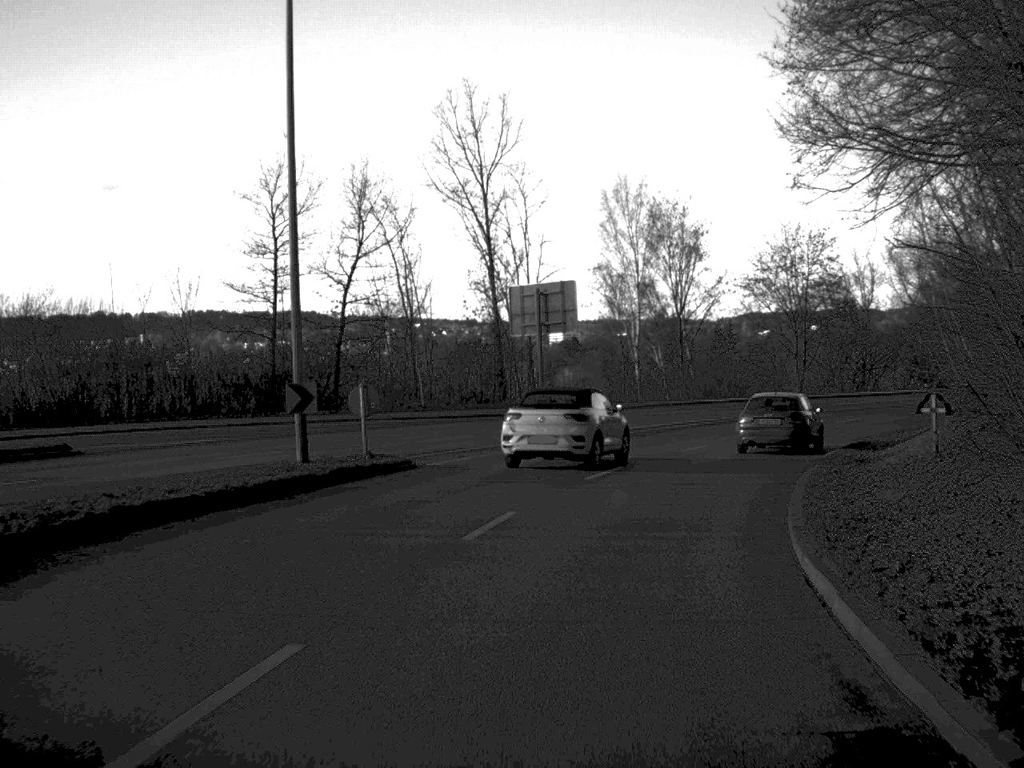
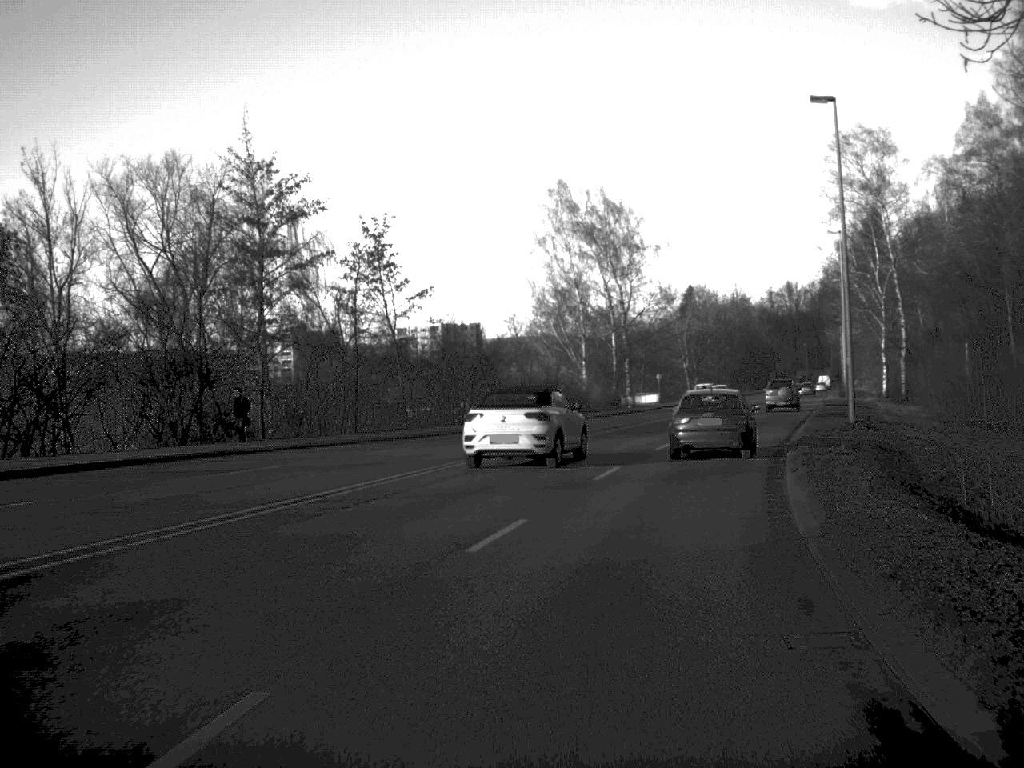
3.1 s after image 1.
(+14.8, +48.5) m; +34°
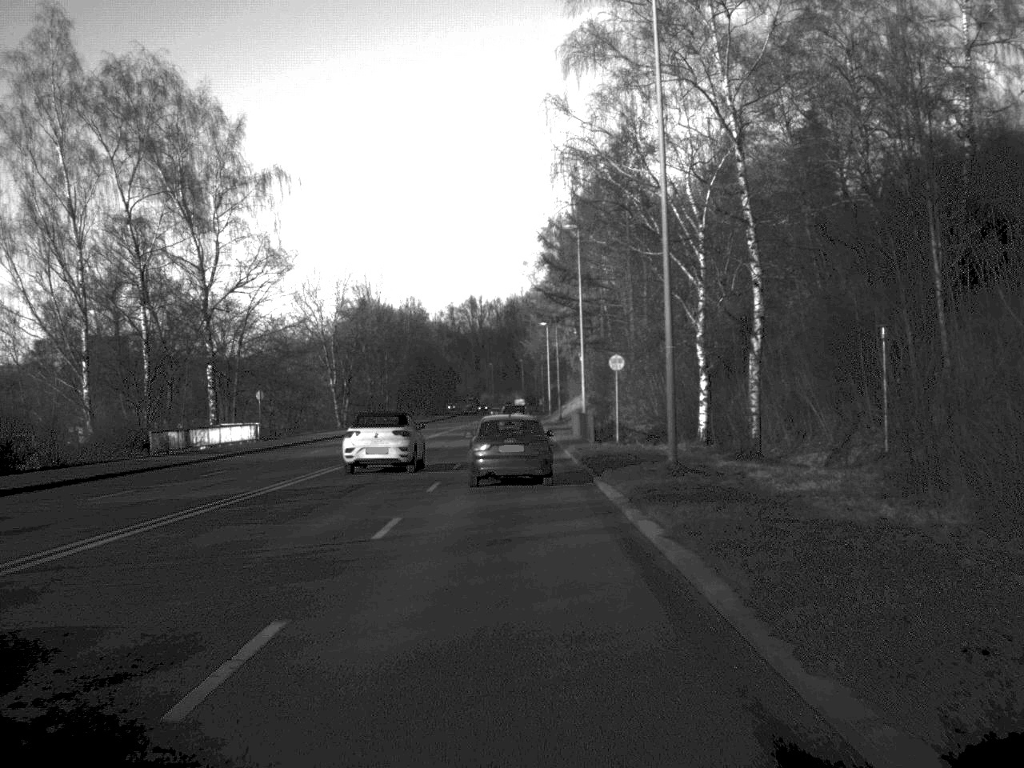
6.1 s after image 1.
(+9.0, +49.2) m; +14°
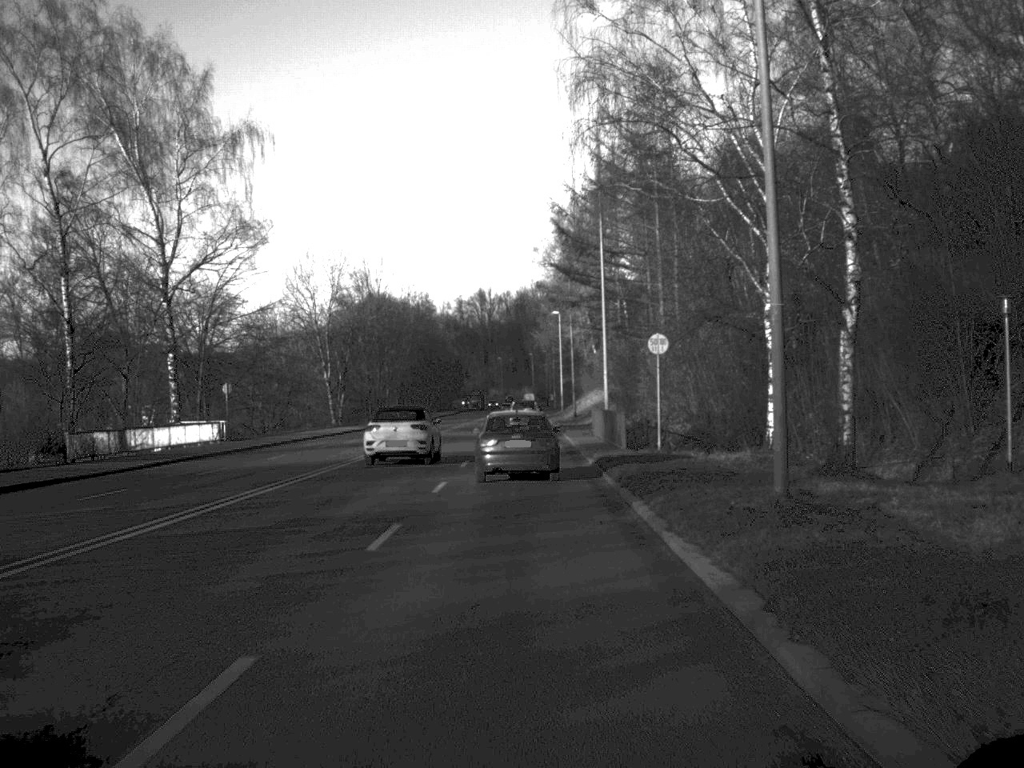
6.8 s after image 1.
(0.0, +10.3) m; 0°
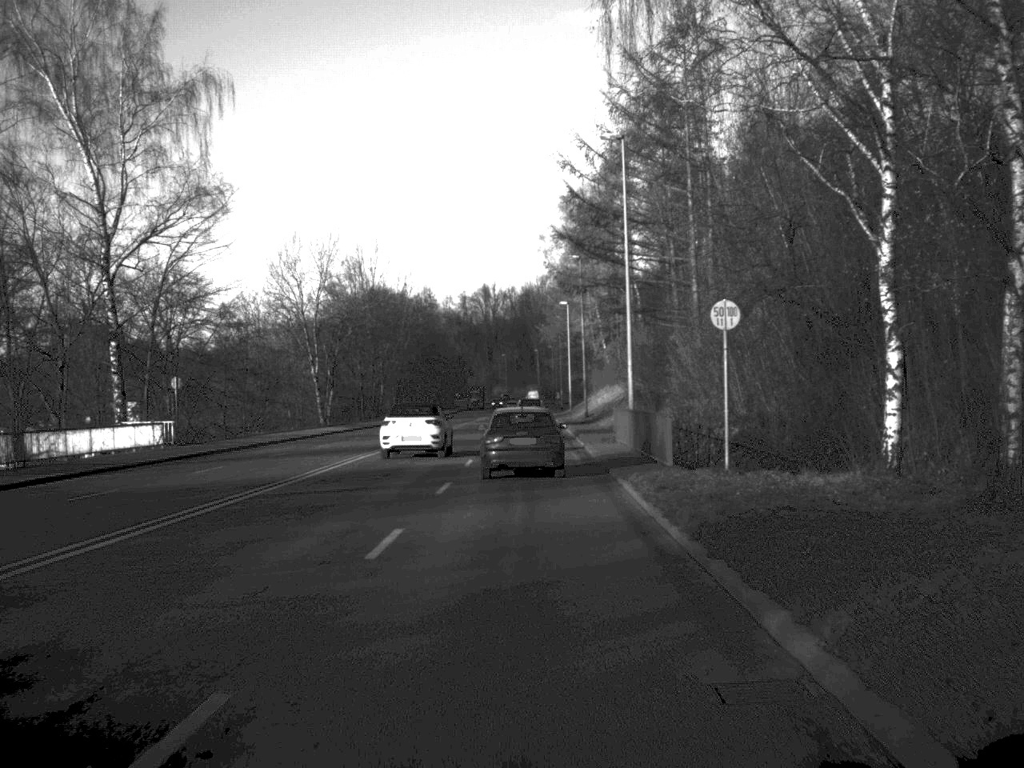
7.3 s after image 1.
(0.0, +9.9) m; 0°
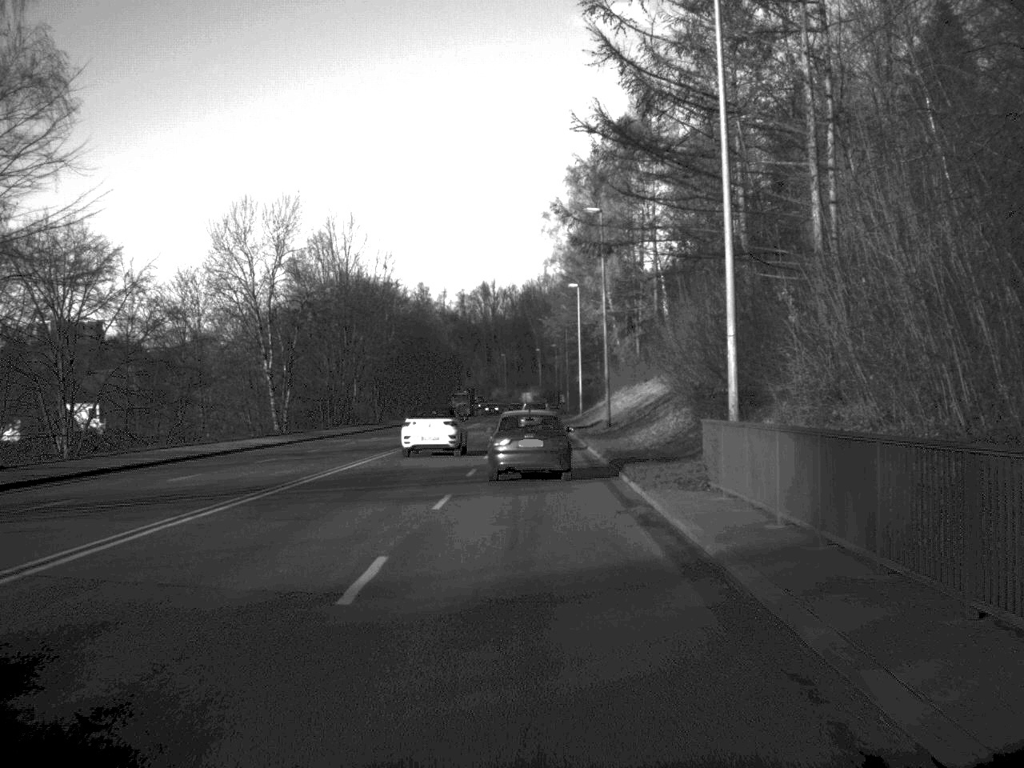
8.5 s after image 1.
(0.0, +20.7) m; 0°
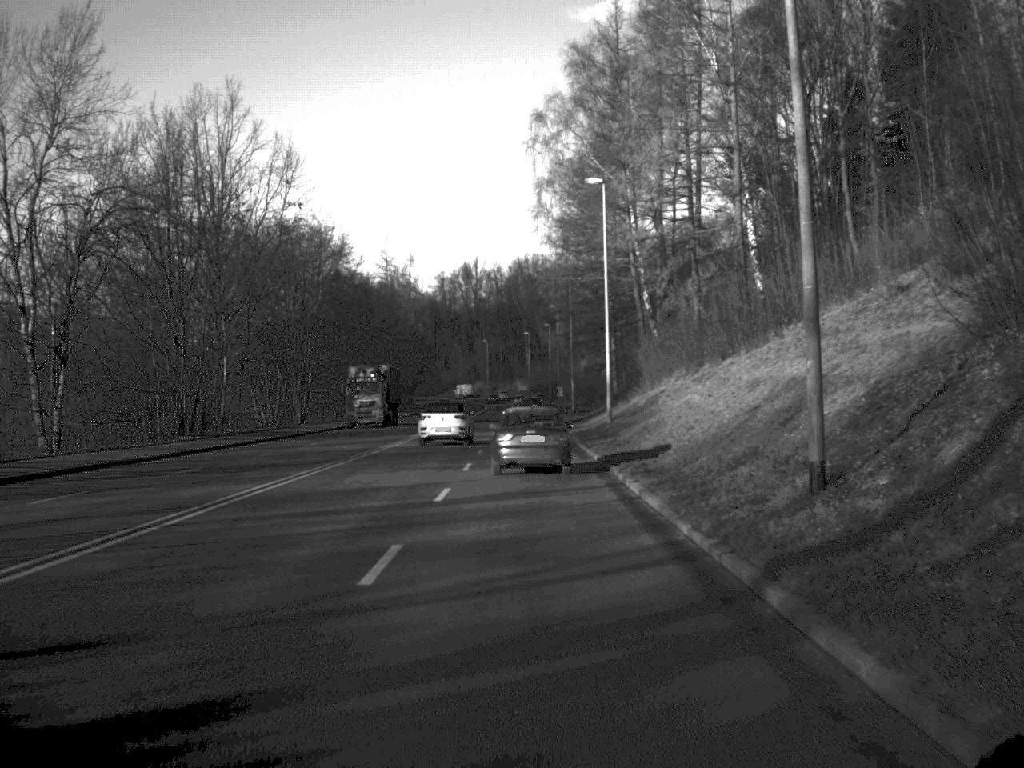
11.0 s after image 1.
(+0.2, +43.3) m; 0°
